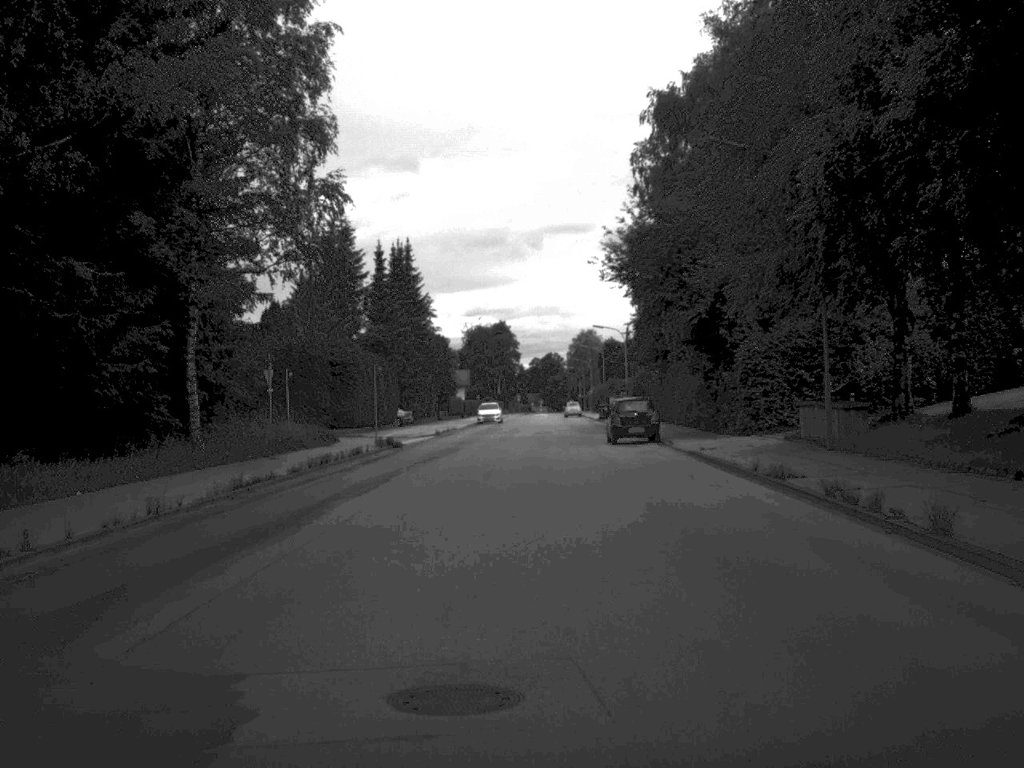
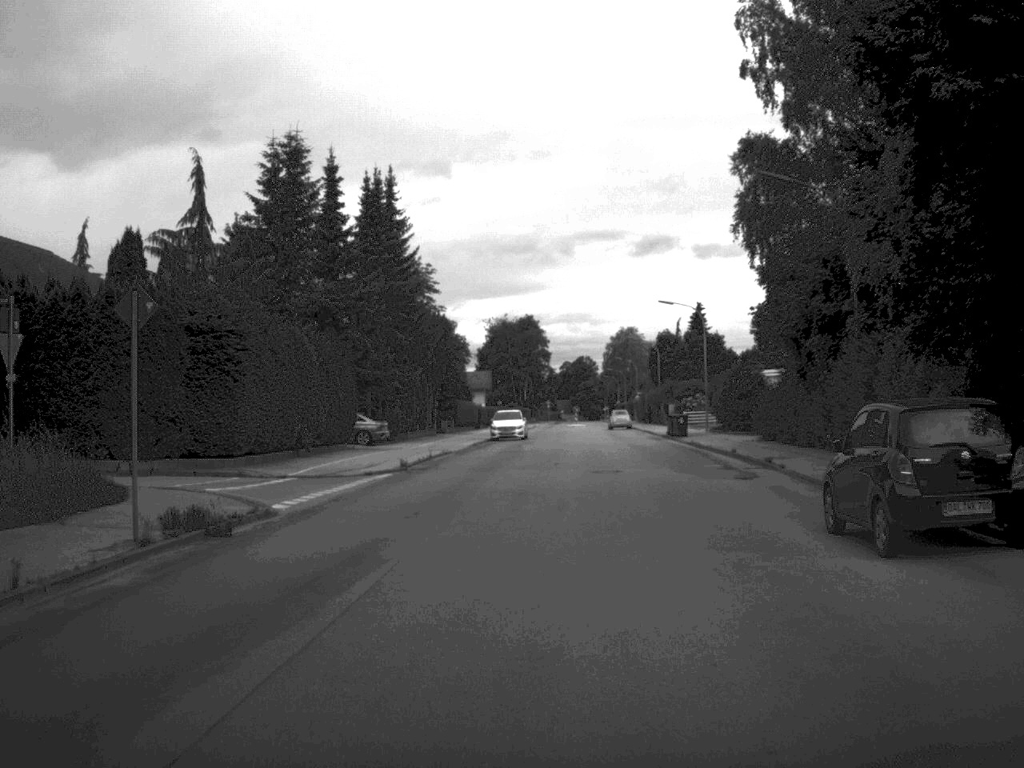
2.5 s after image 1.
(-0.4, +29.3) m; -1°
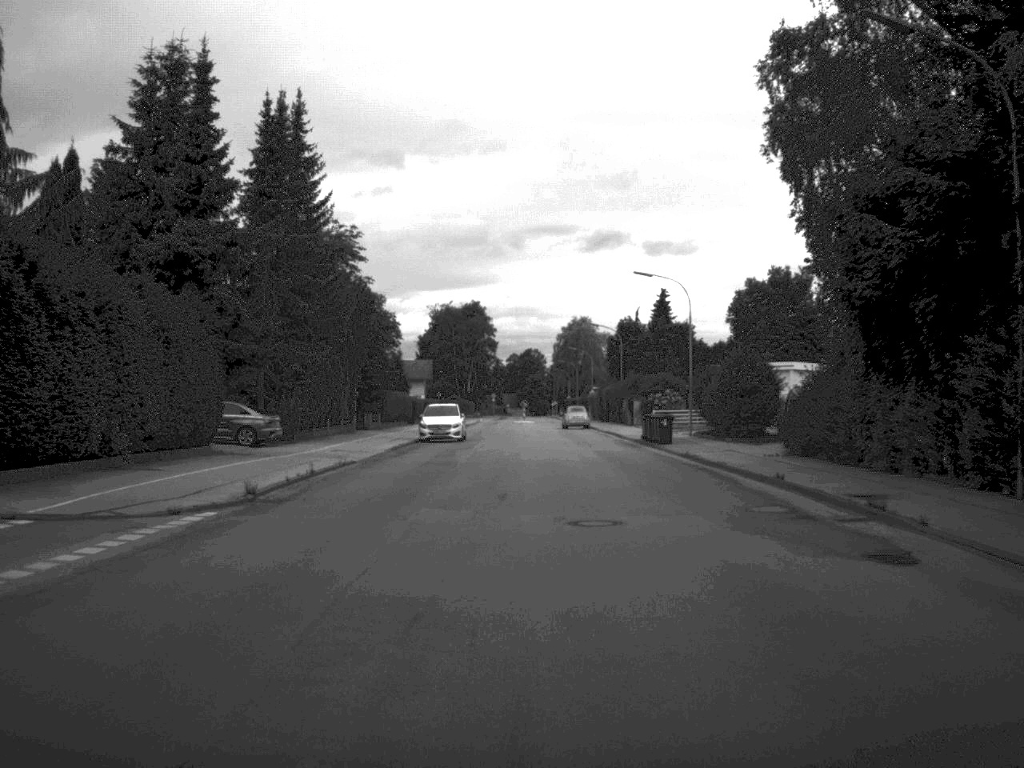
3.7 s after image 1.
(+0.2, +13.5) m; +2°
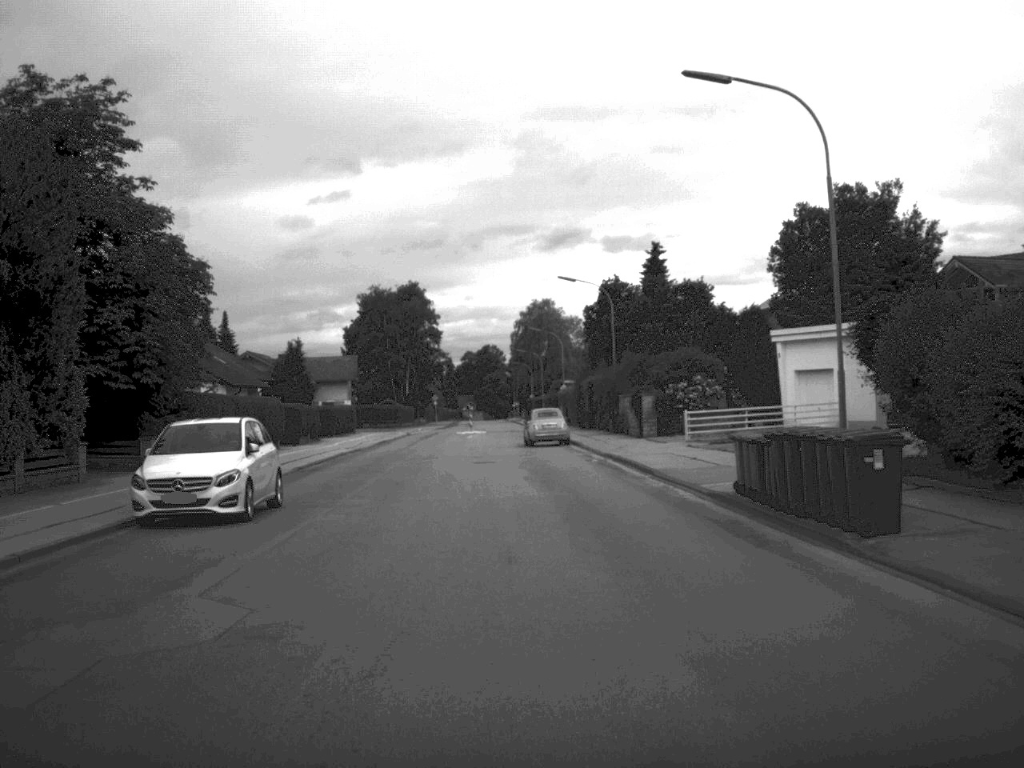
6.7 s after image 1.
(+0.8, +32.7) m; +1°
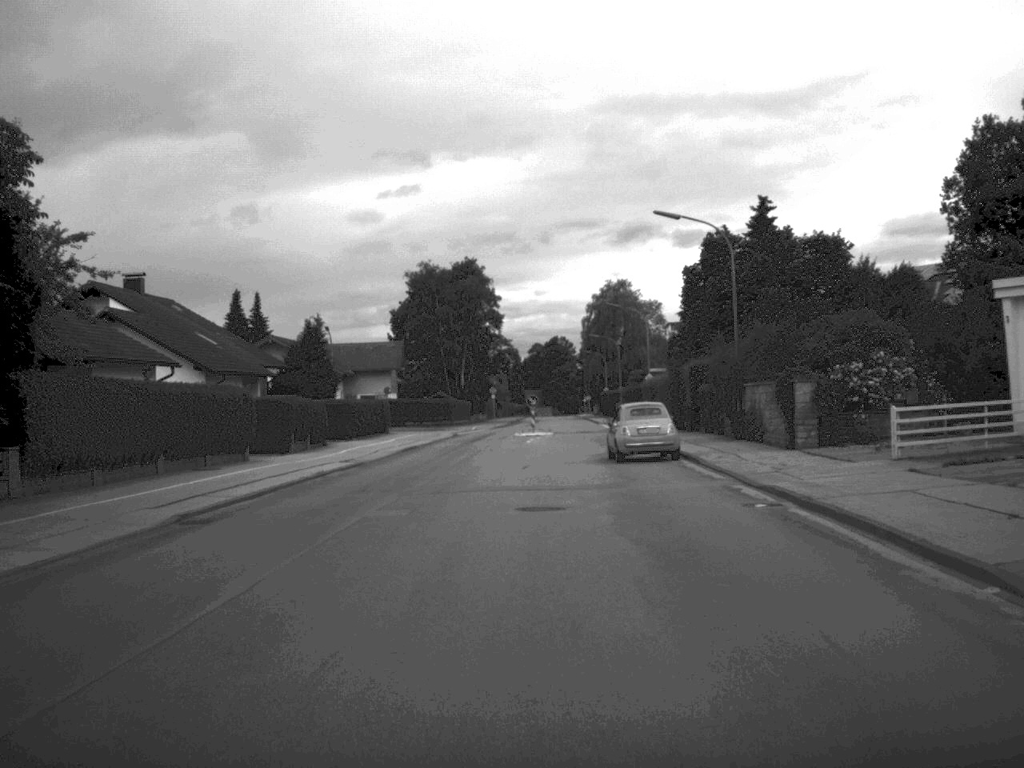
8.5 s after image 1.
(-0.4, +17.8) m; -3°
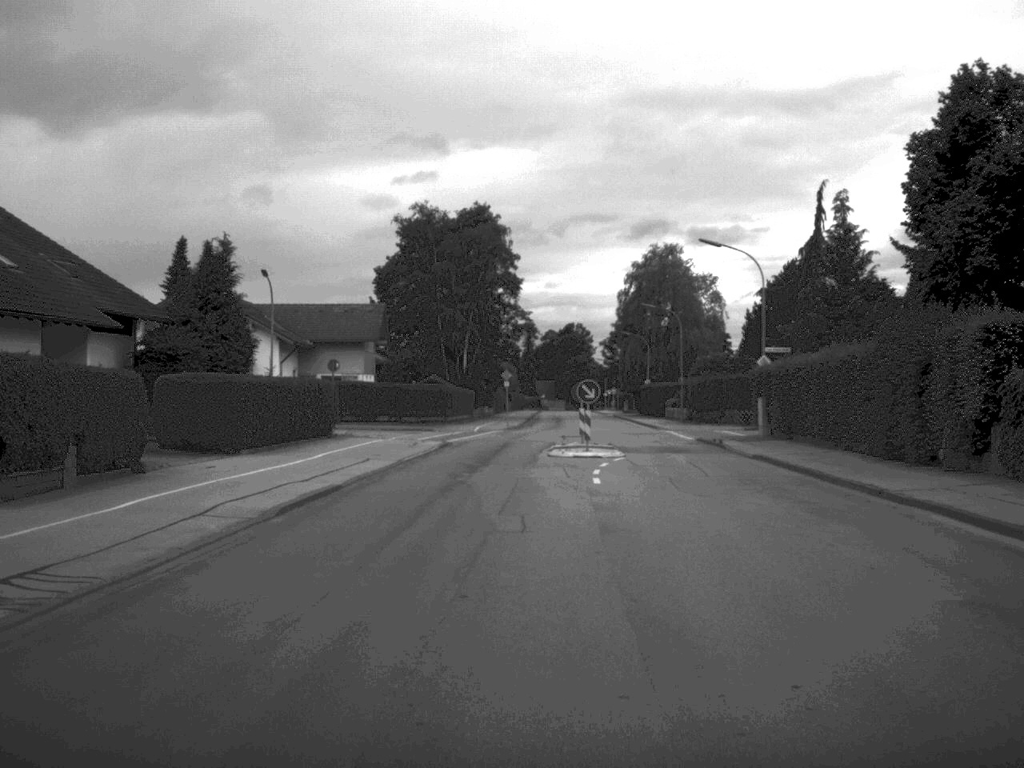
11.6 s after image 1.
(-1.1, +28.6) m; 0°
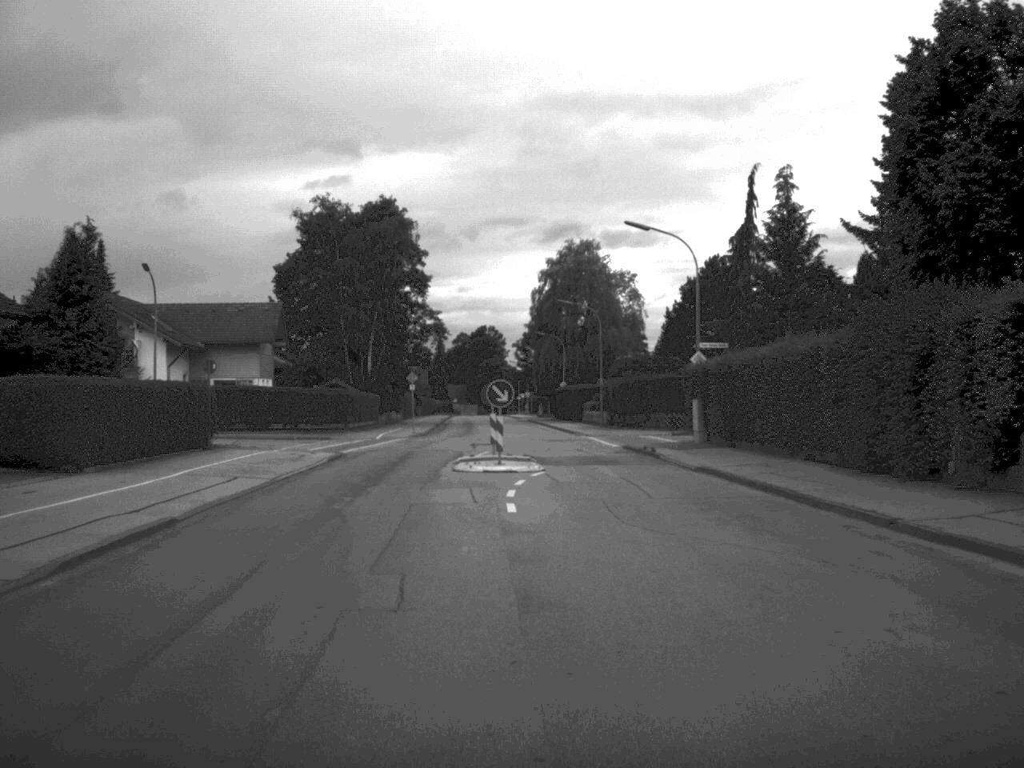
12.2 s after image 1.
(+0.2, +5.2) m; +4°
